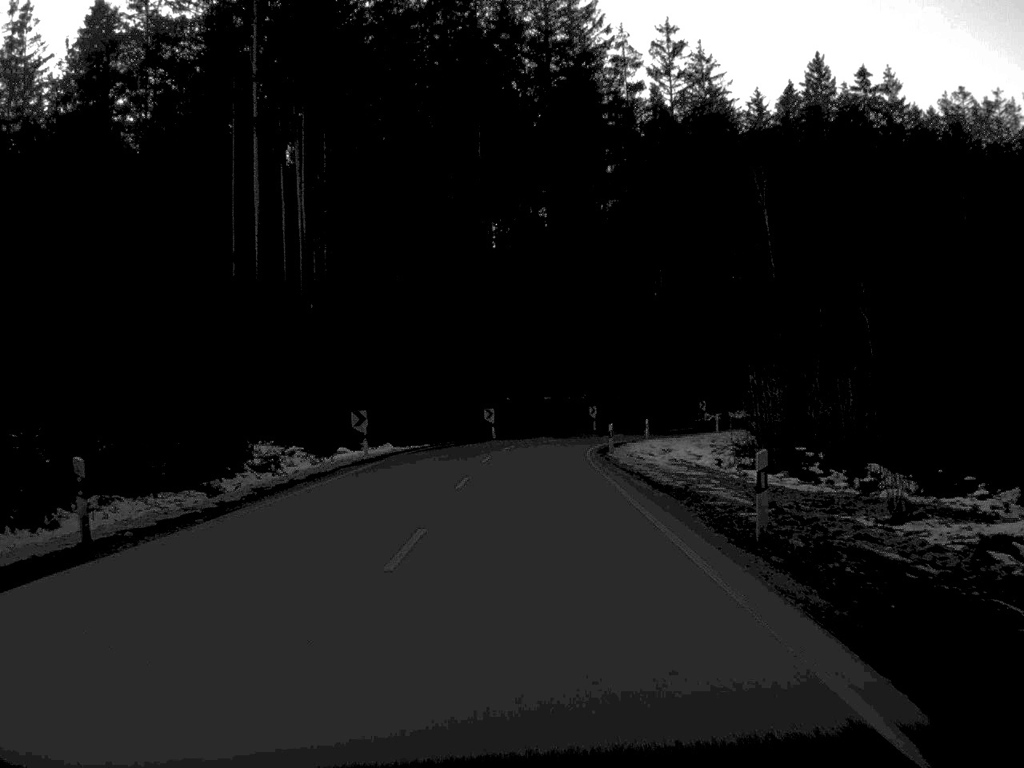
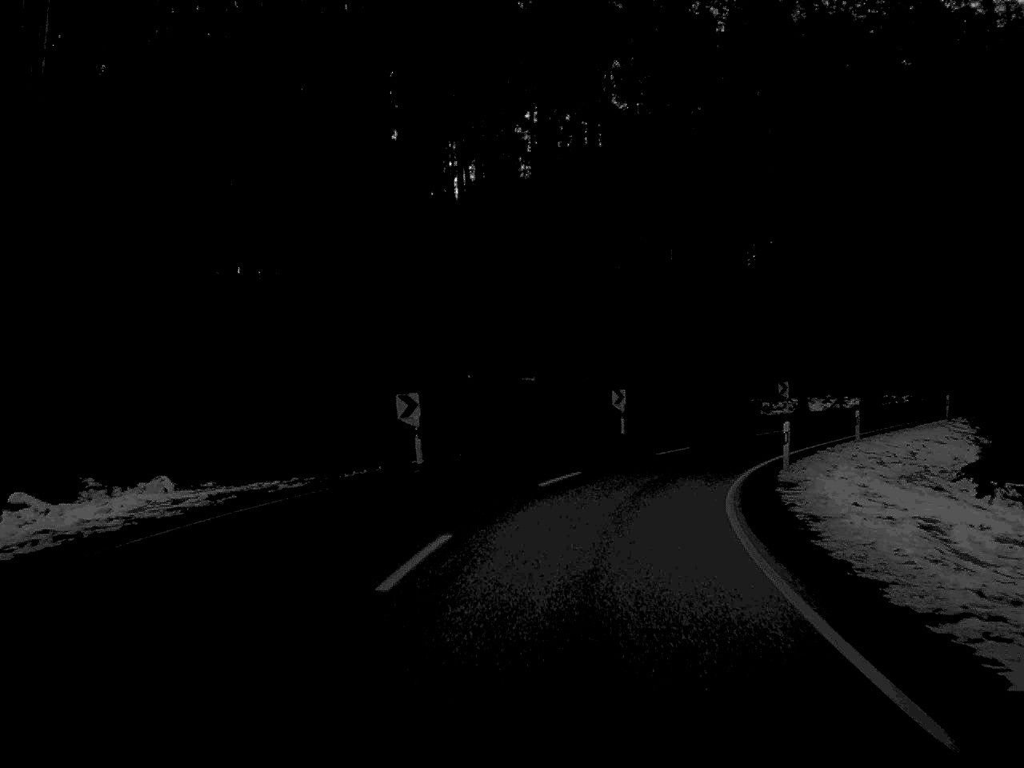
(0.0, +37.4) m; +1°
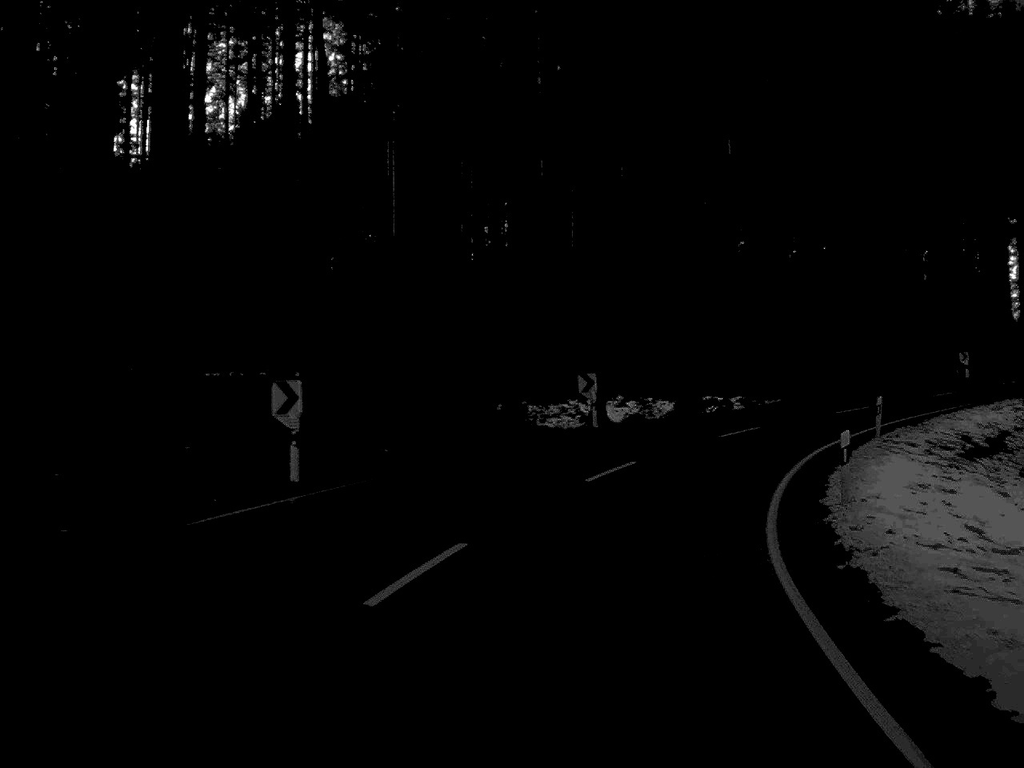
(+2.3, +24.1) m; +13°
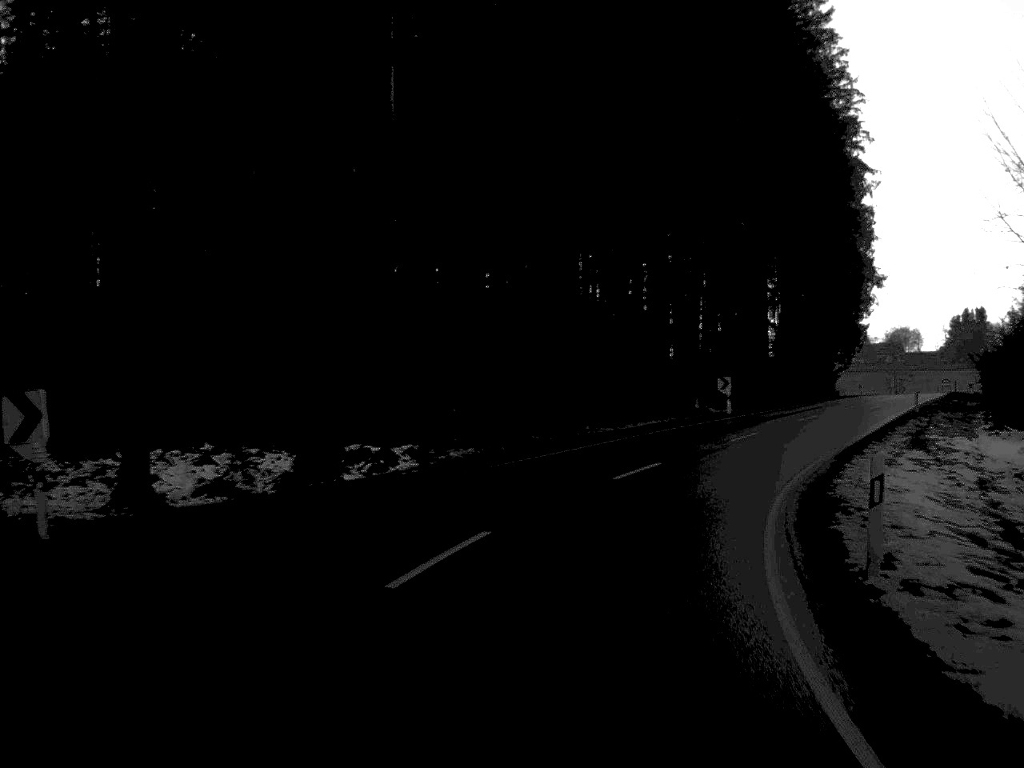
(+3.0, +22.3) m; +16°
